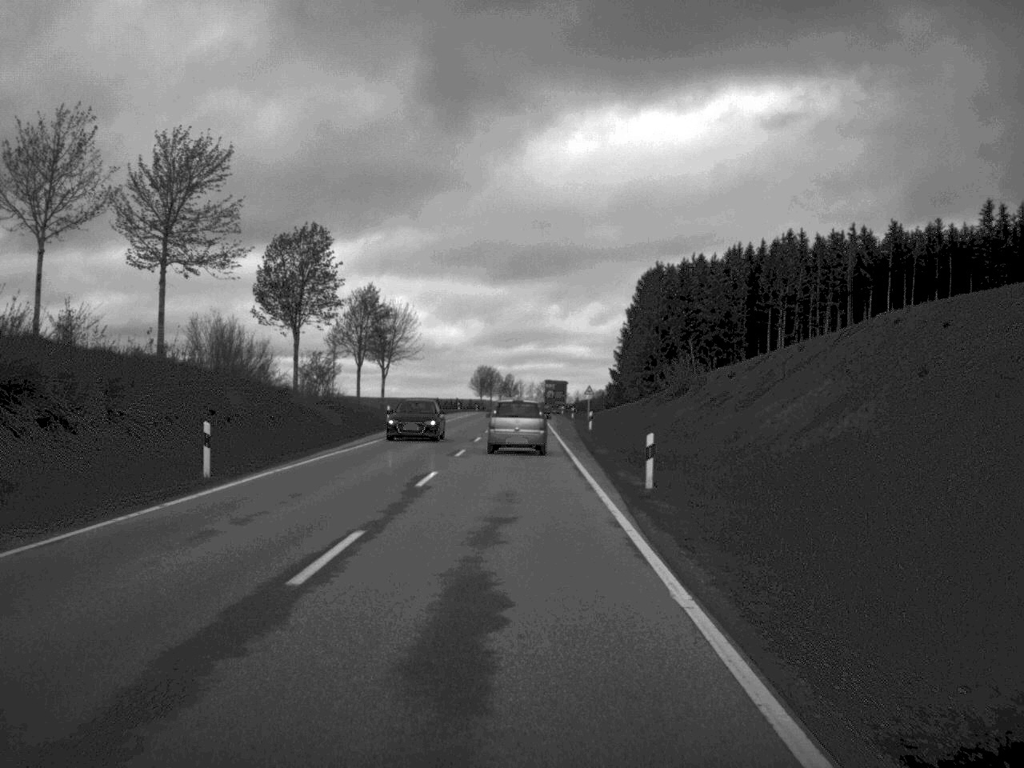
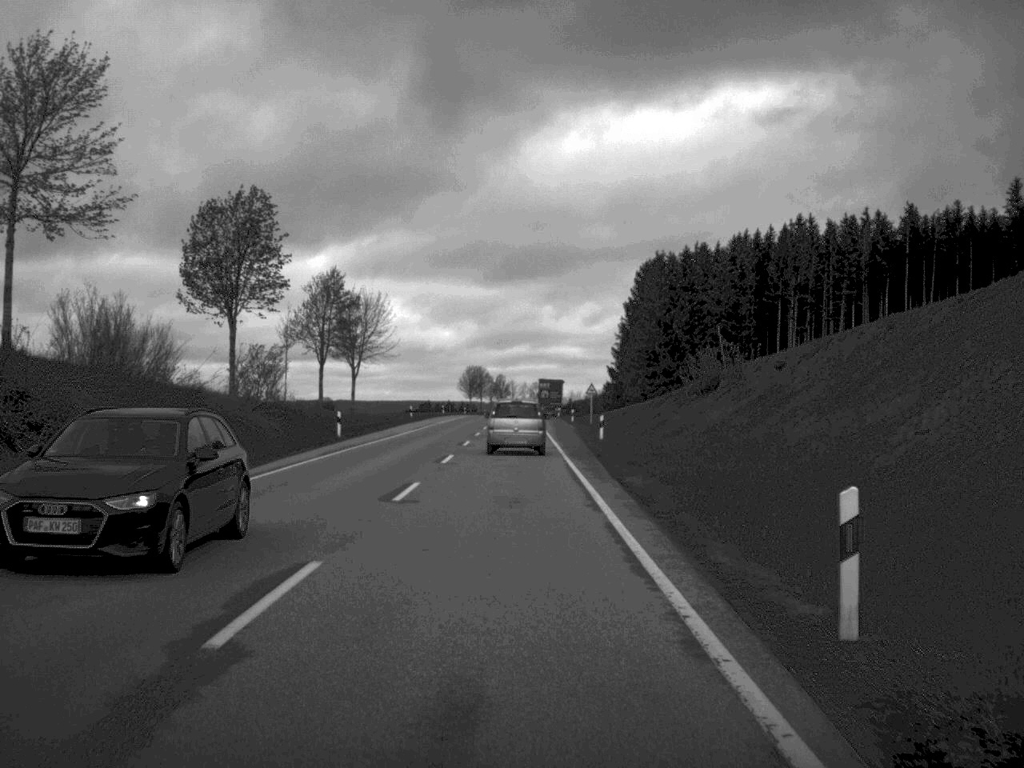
(0.0, +14.4) m; 0°
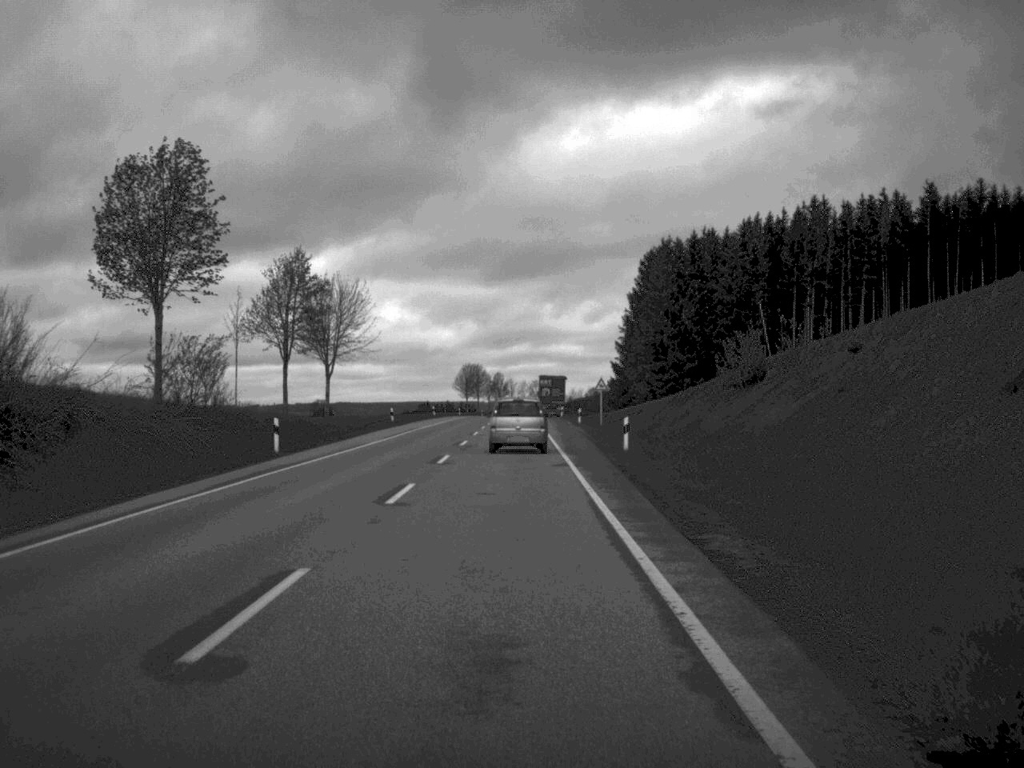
(0.0, +12.1) m; 0°
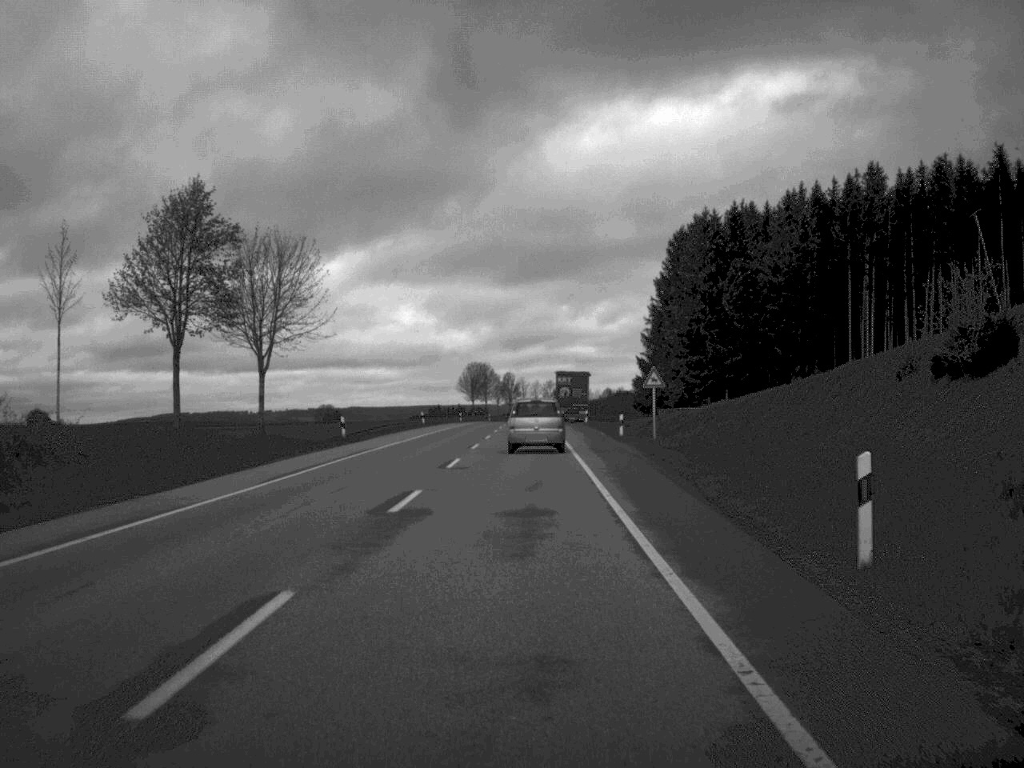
(-0.1, +24.5) m; -1°
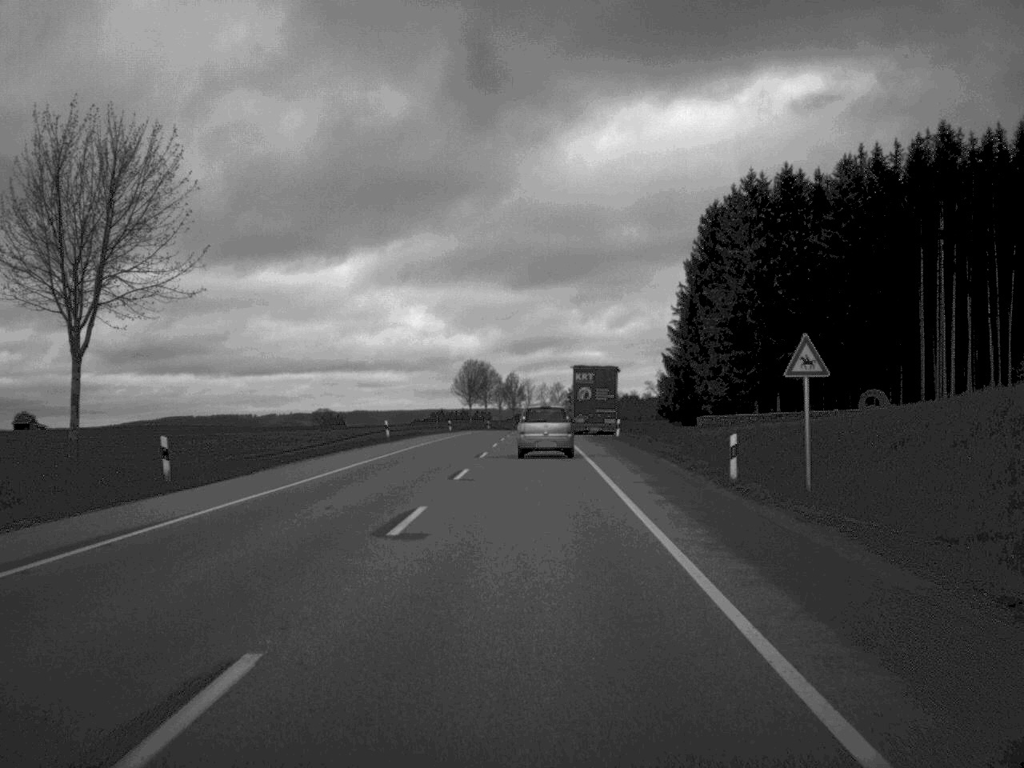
(-0.1, +26.0) m; 0°
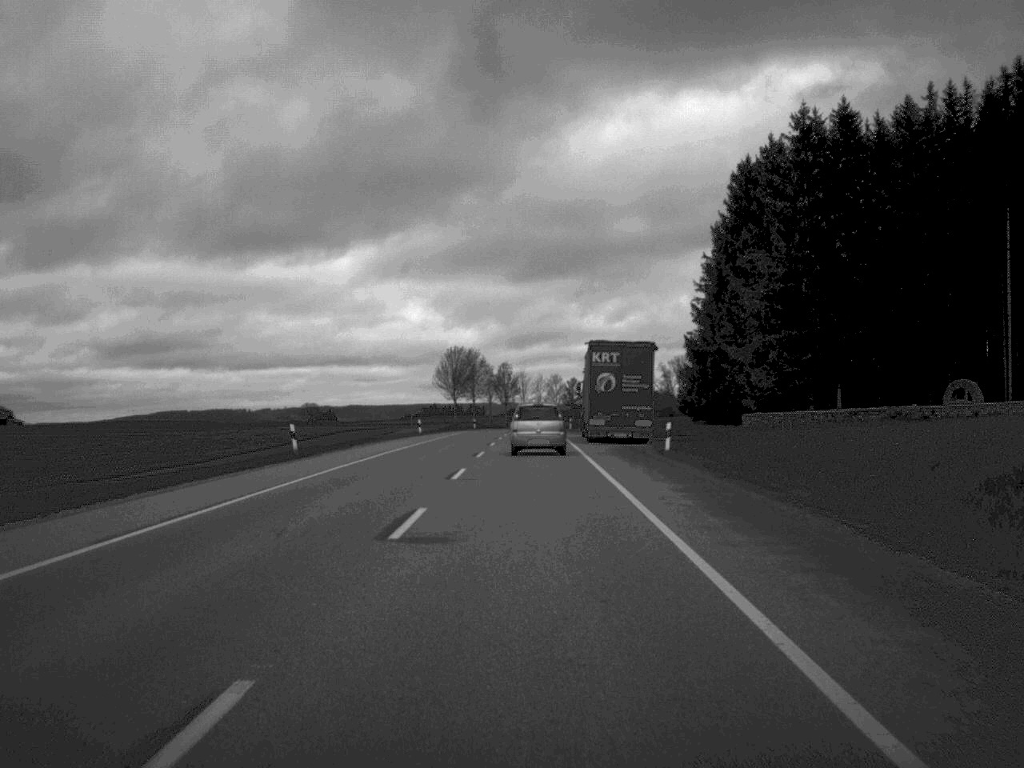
(+0.1, +24.1) m; 0°
